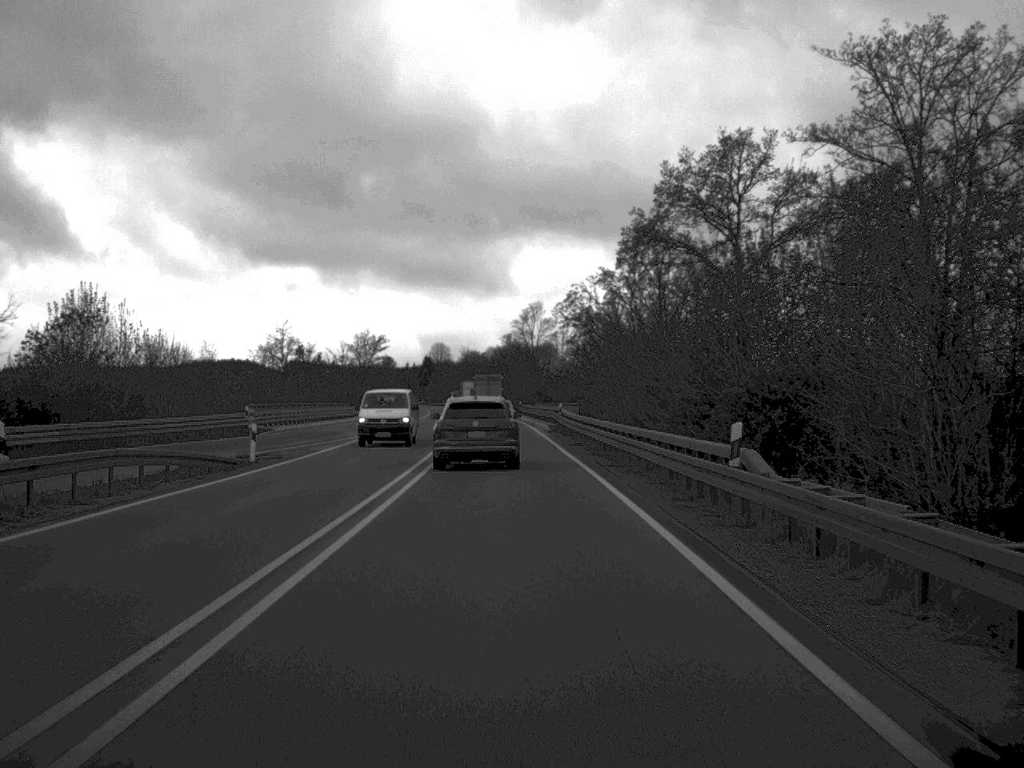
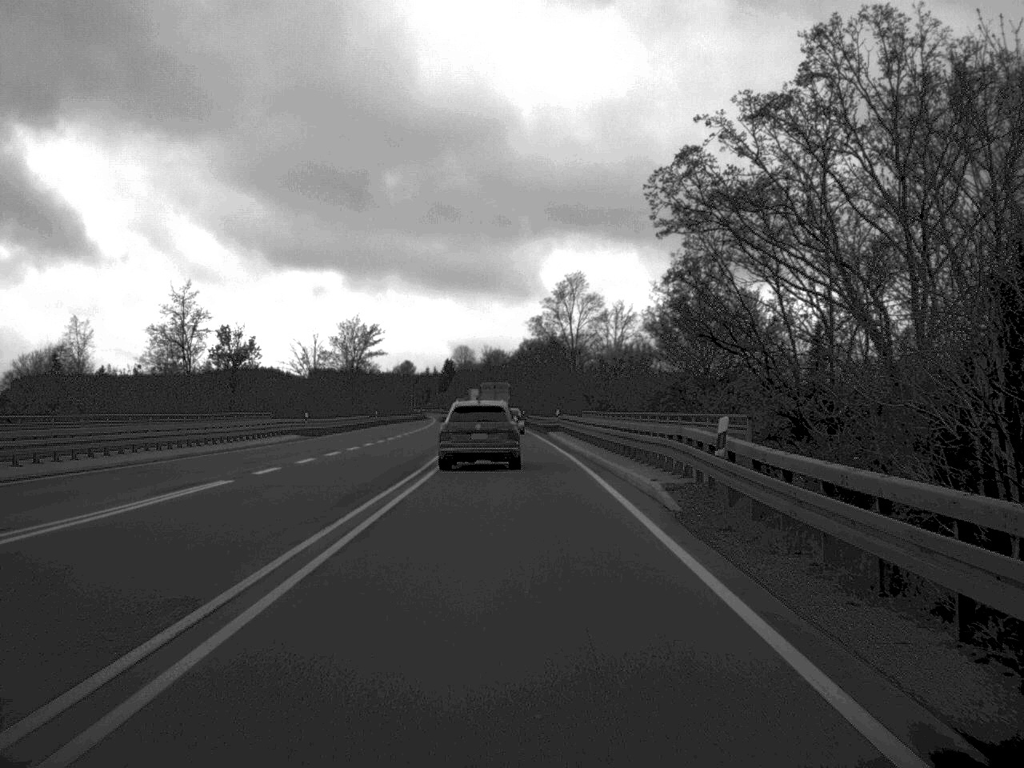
(-0.6, +45.4) m; -1°
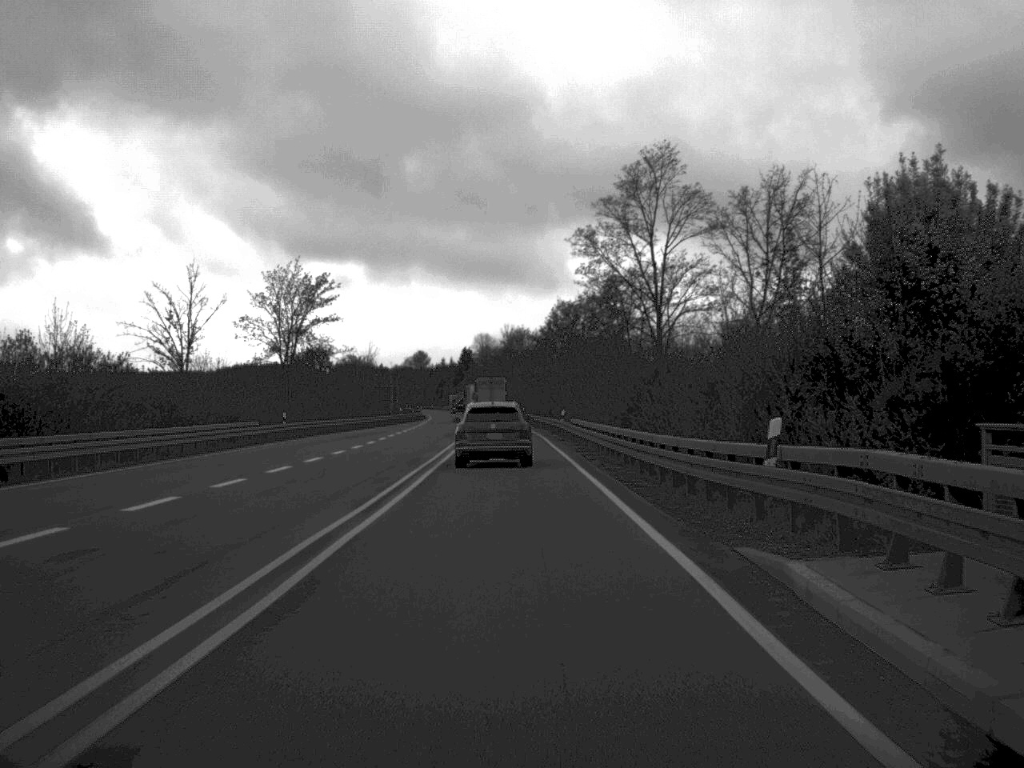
(-0.7, +57.4) m; -1°
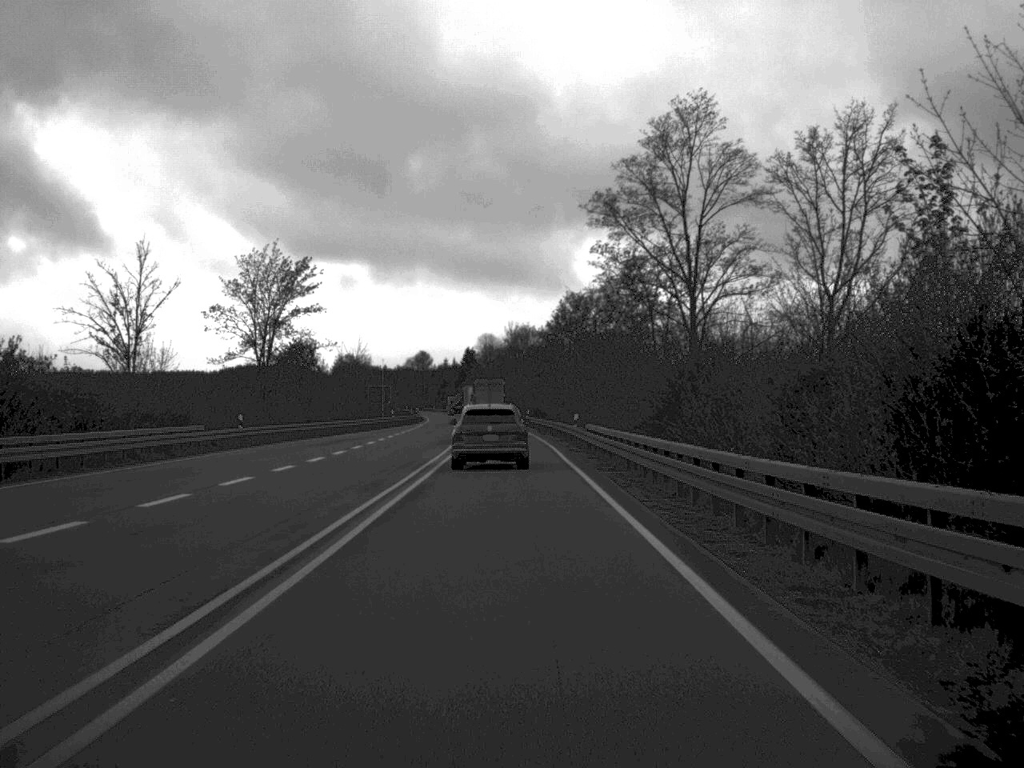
(0.0, +11.0) m; 0°
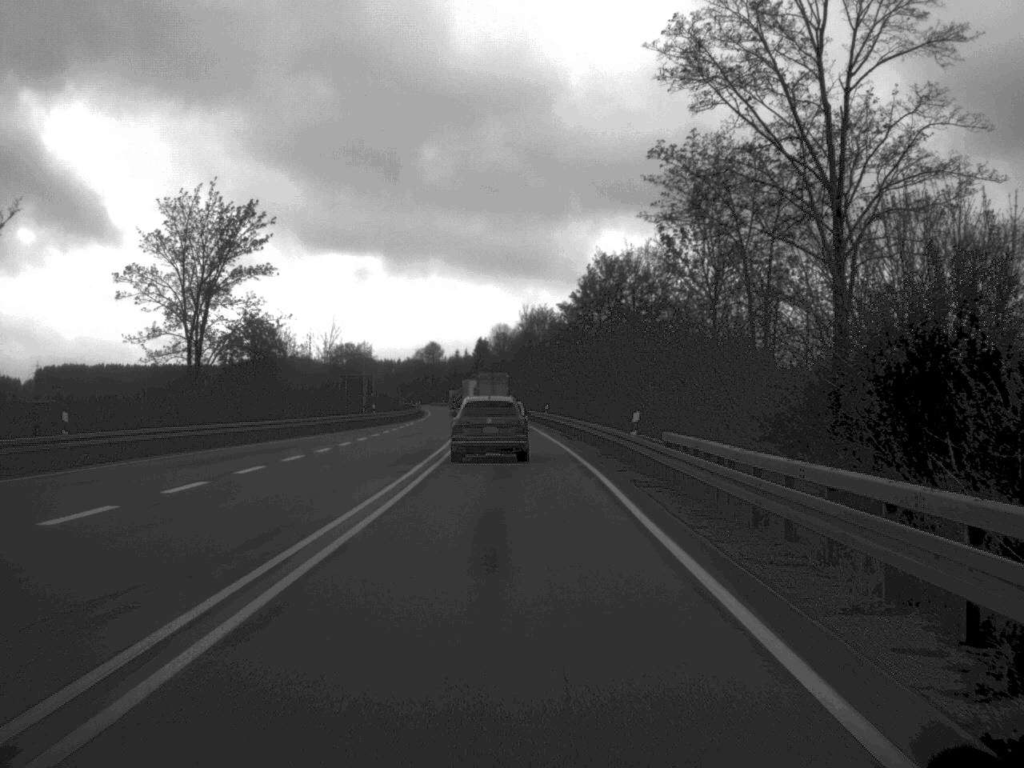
(-0.1, +22.5) m; -1°
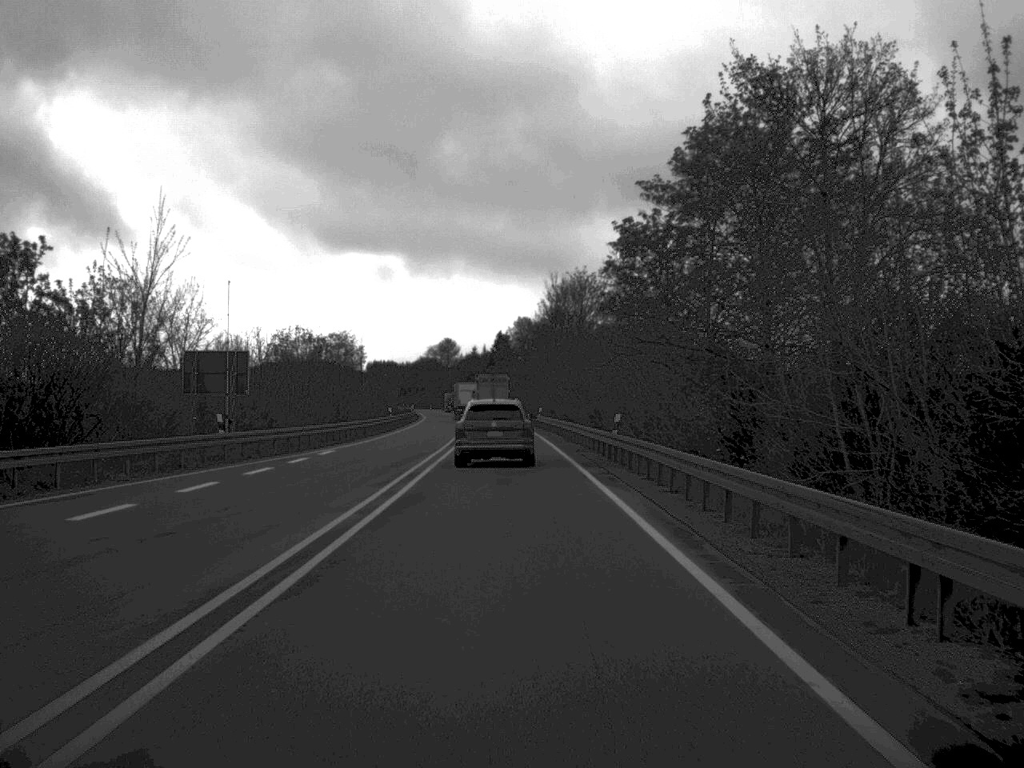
(-0.5, +46.2) m; -1°
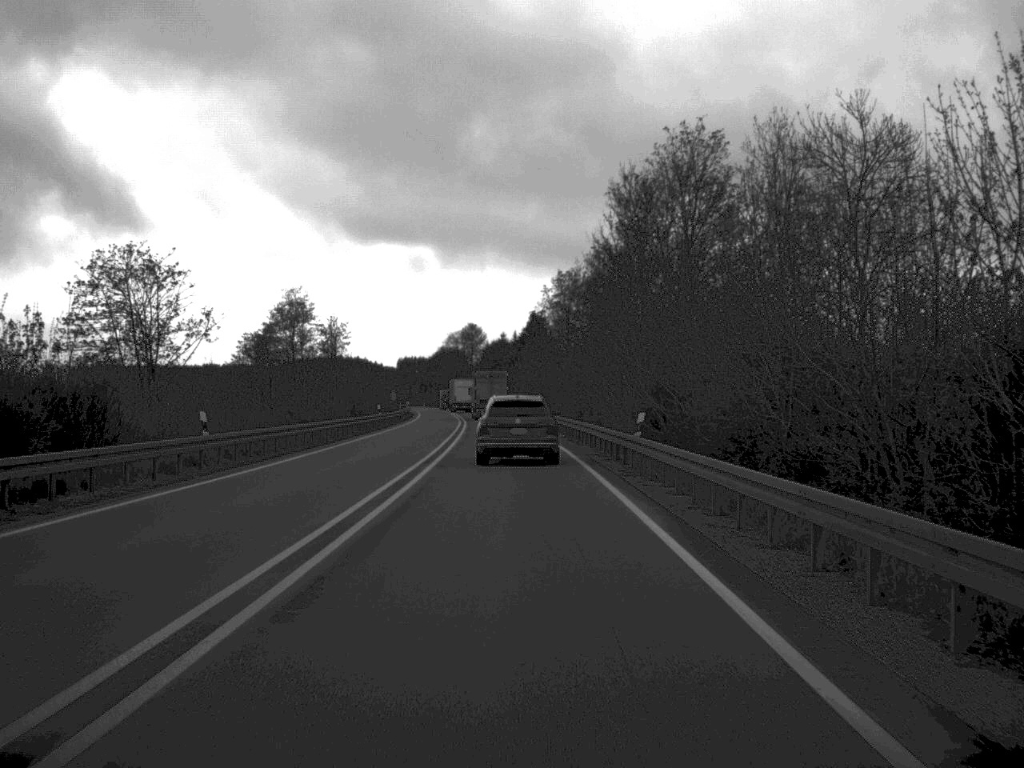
(-0.8, +56.3) m; -2°
